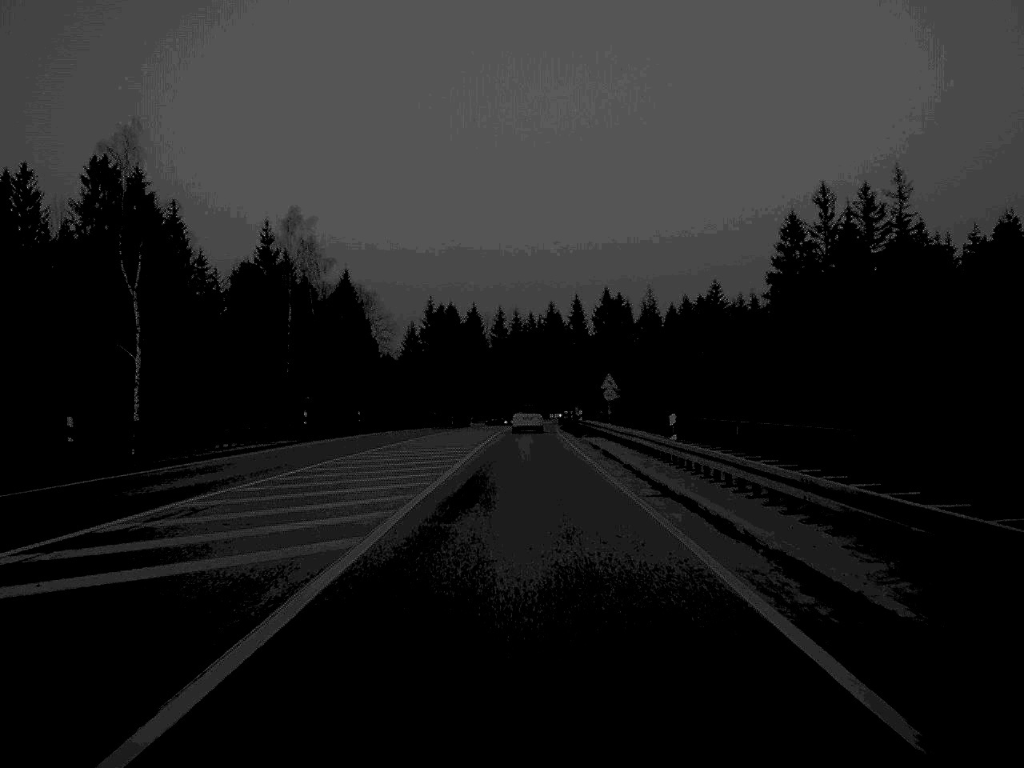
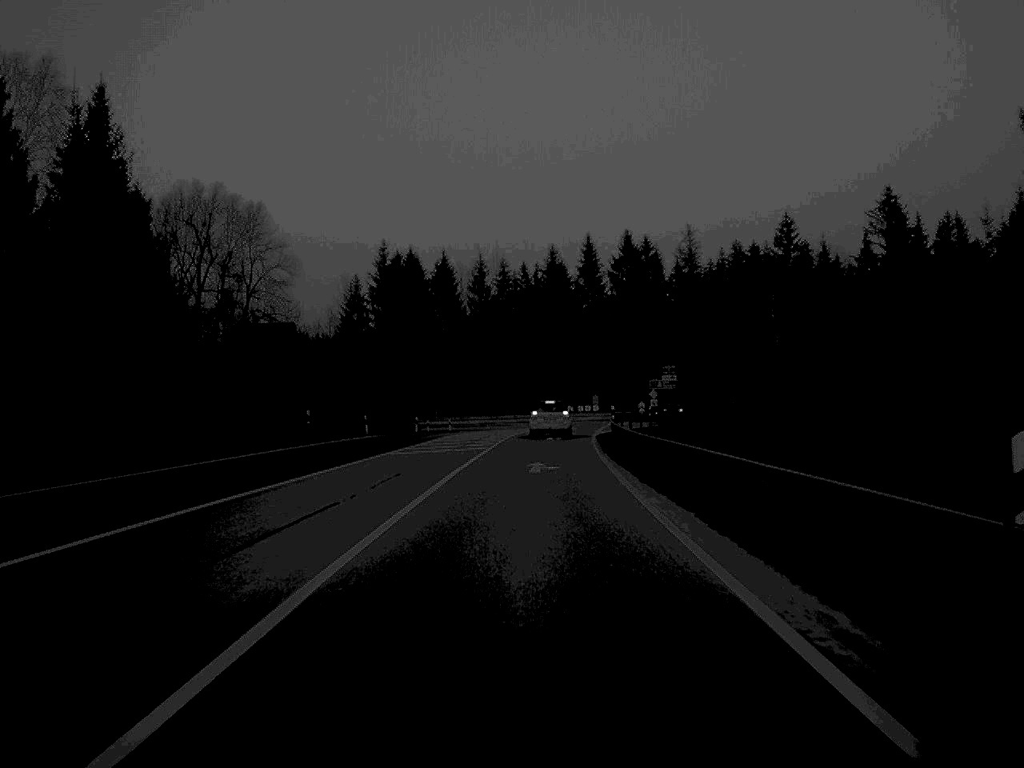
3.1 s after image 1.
(+0.2, +66.4) m; 0°
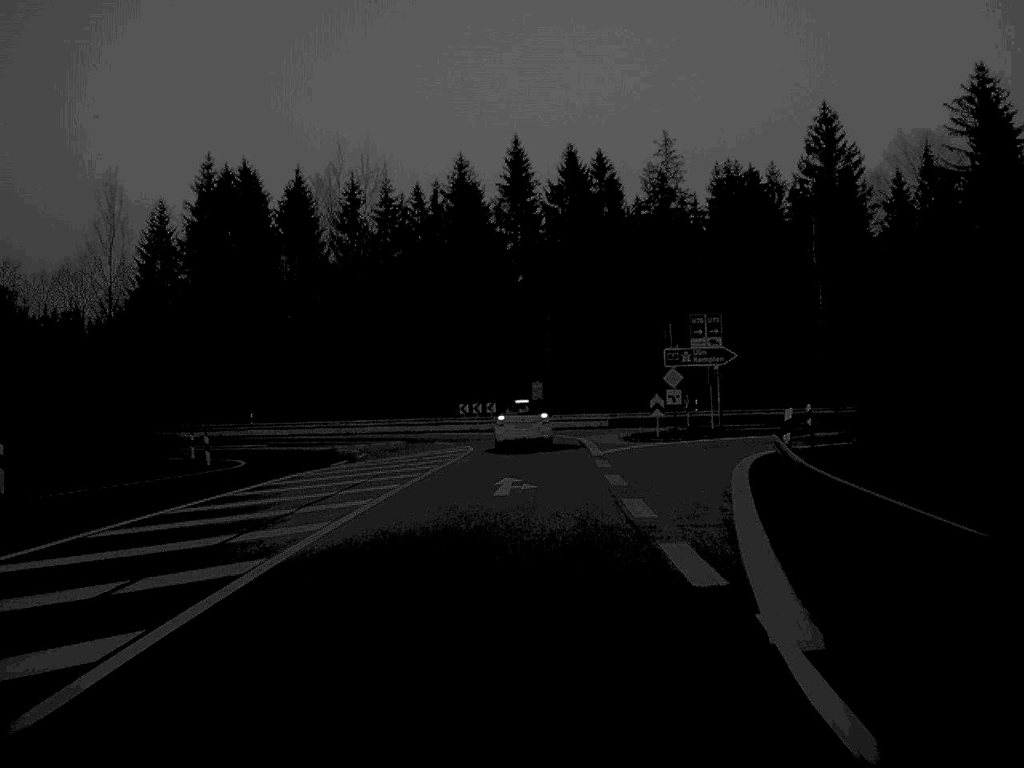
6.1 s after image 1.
(+1.5, +56.1) m; +4°
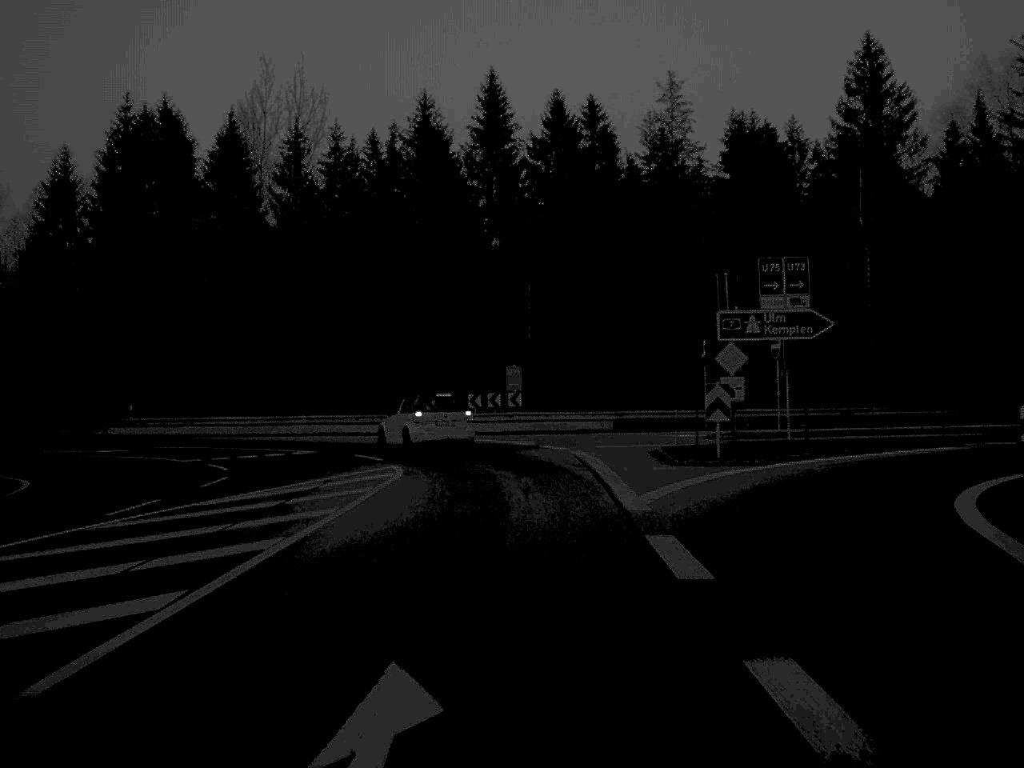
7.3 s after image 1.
(+0.2, +18.5) m; +1°
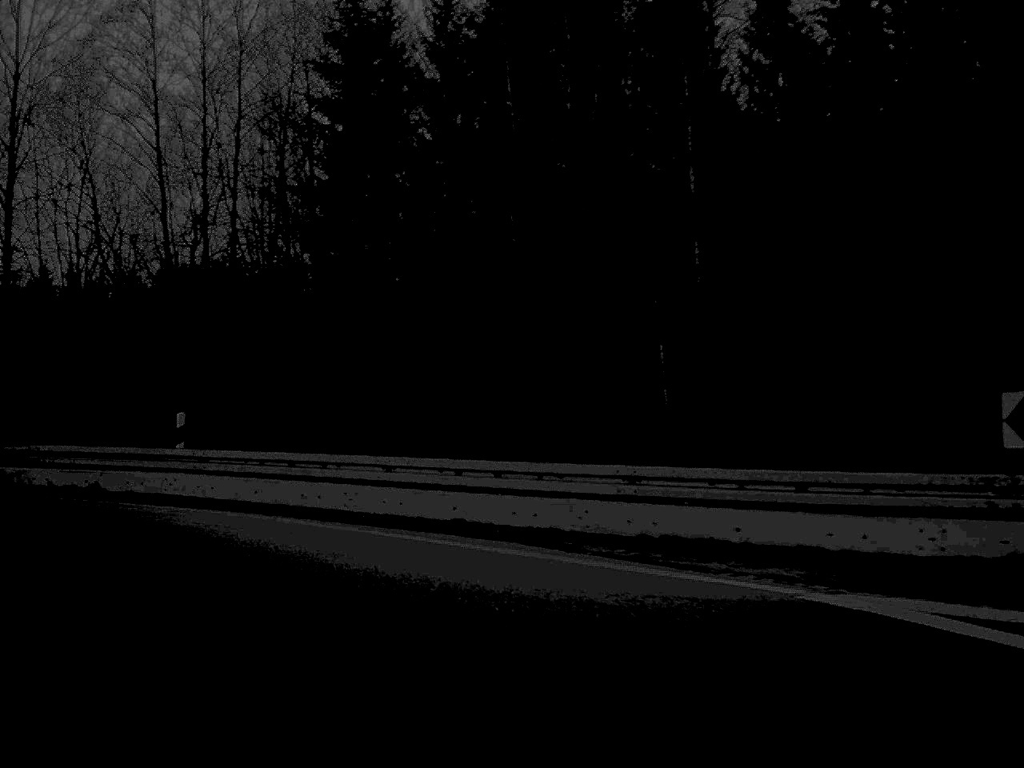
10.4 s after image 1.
(-3.3, +36.7) m; -26°
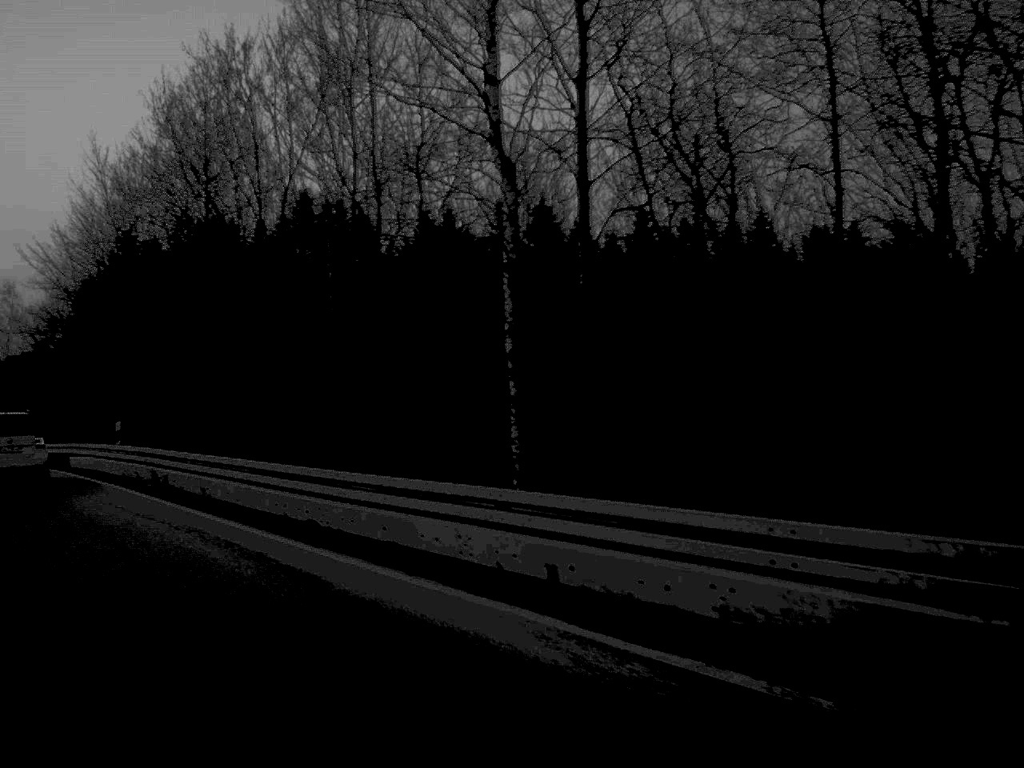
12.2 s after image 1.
(-6.5, +15.8) m; -46°
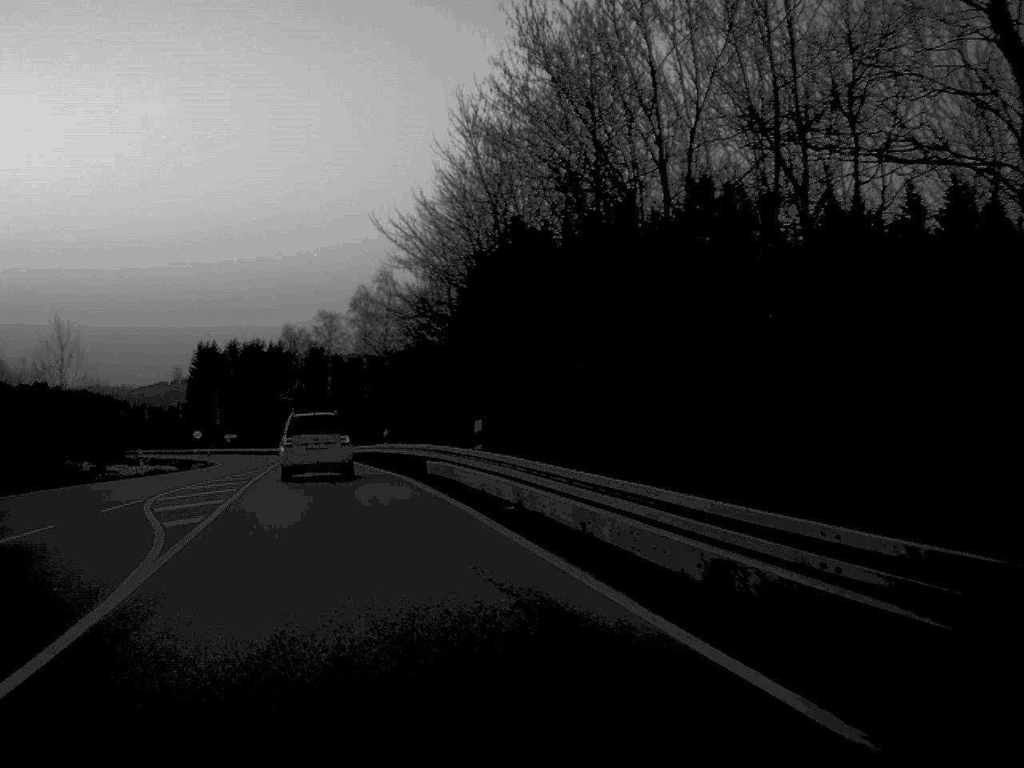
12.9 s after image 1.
(-1.1, +6.9) m; -17°
